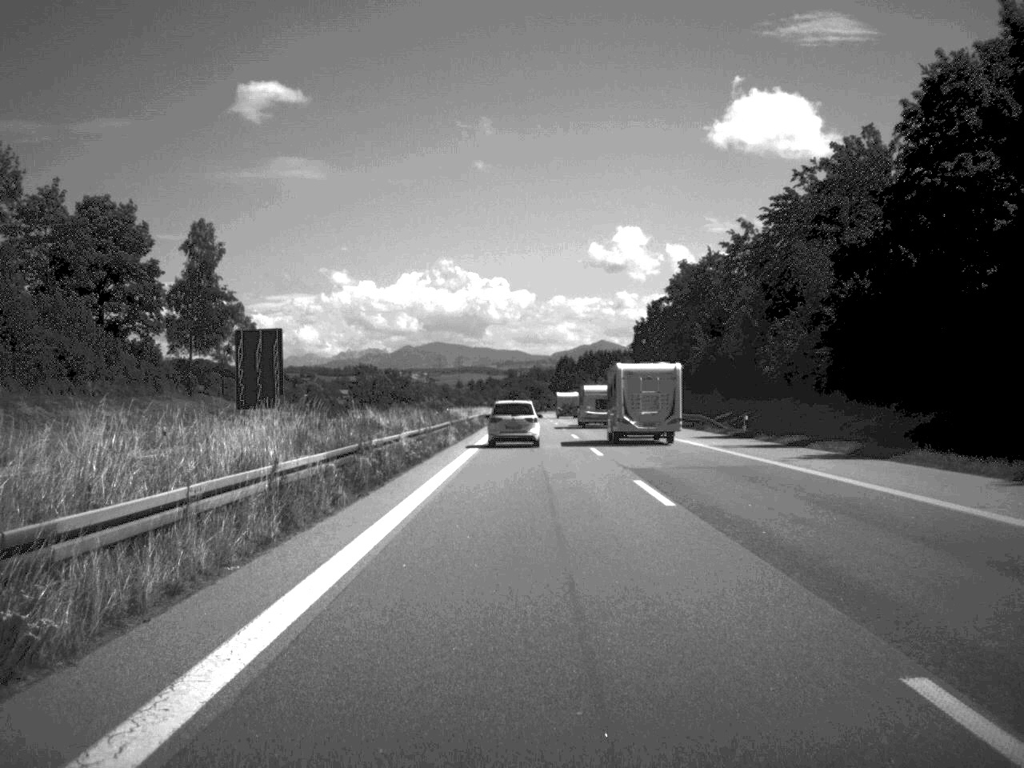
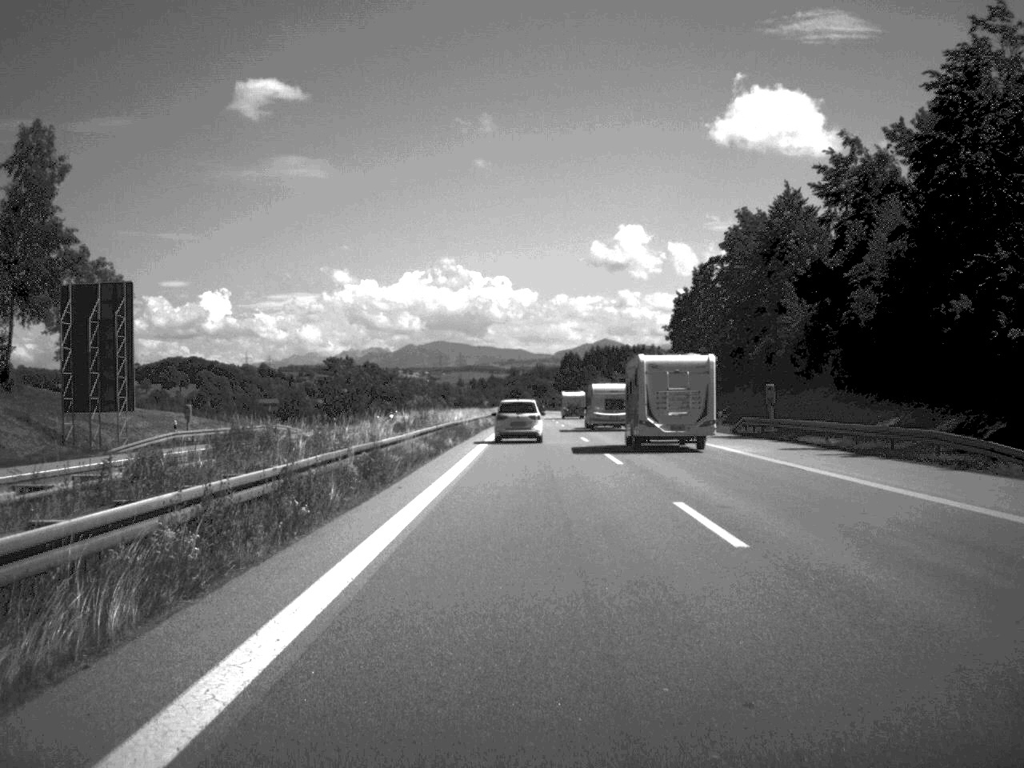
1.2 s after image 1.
(-0.1, +40.9) m; 0°
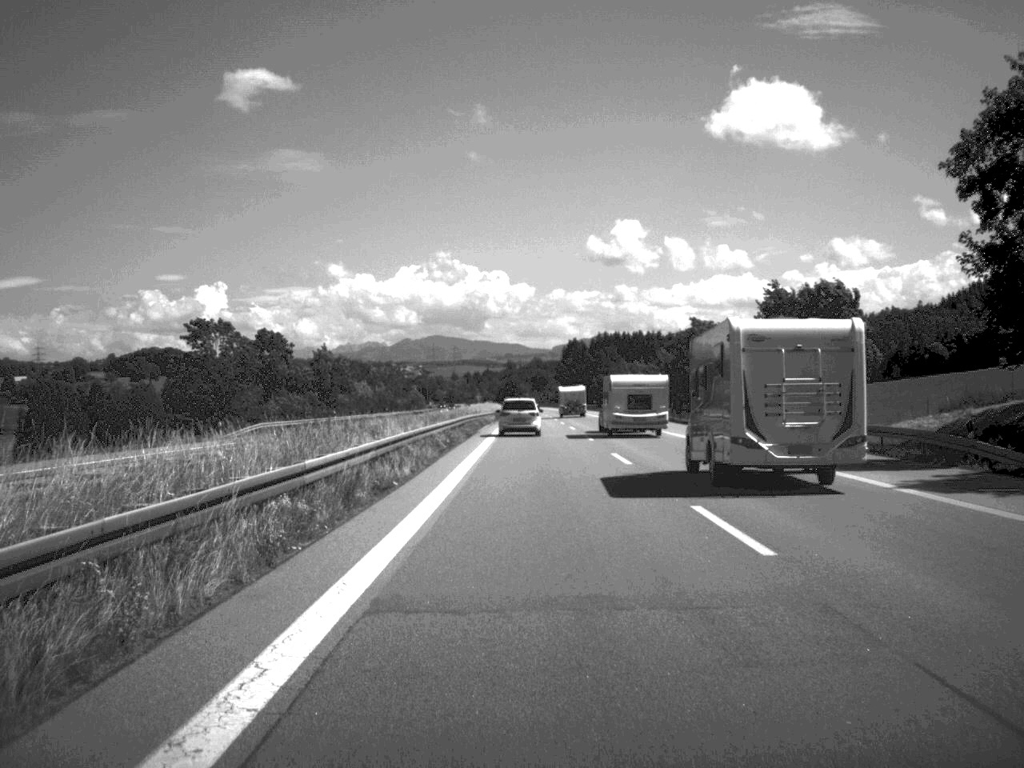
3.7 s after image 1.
(-0.1, +89.3) m; 0°
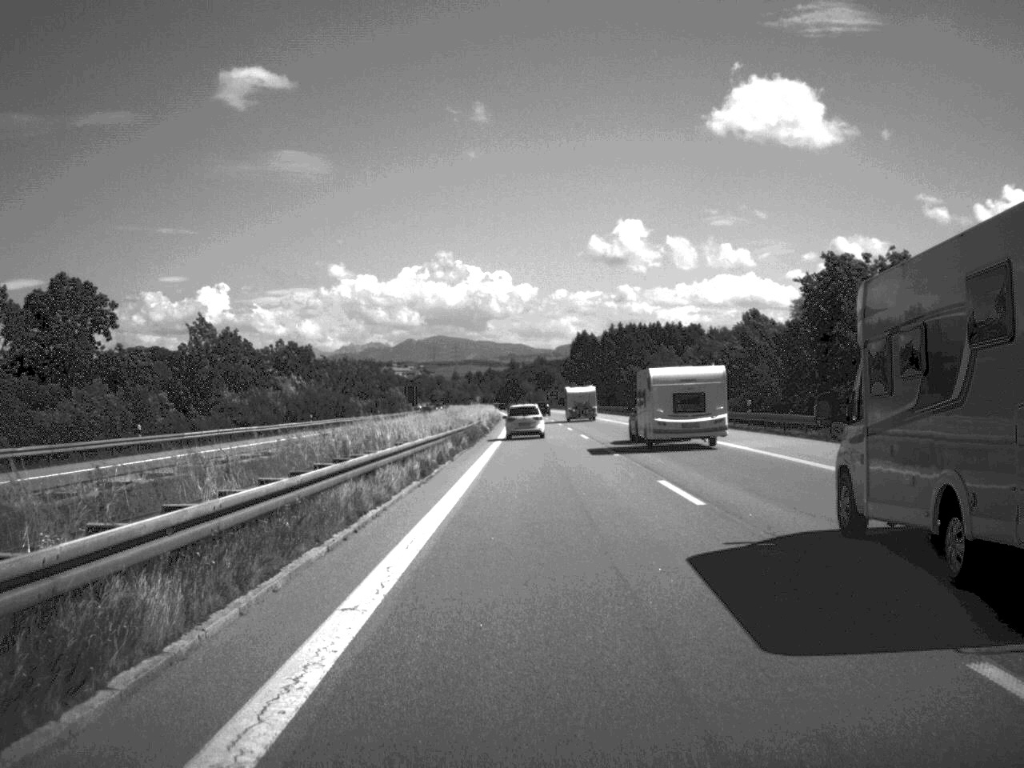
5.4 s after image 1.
(-0.1, +64.5) m; 0°
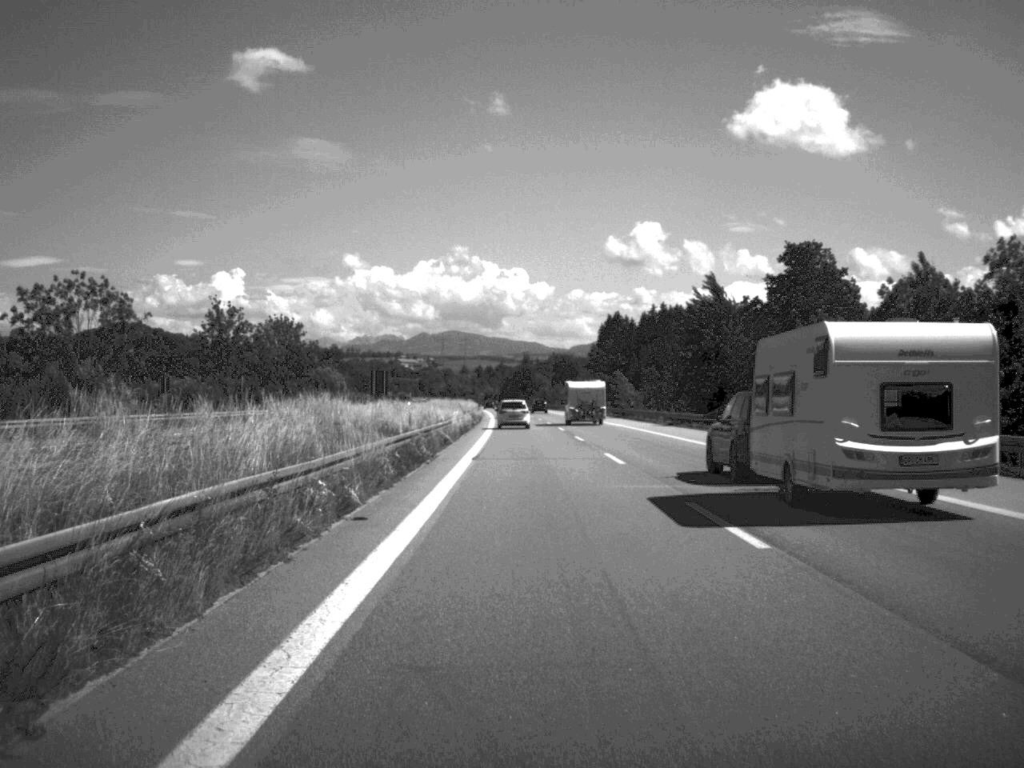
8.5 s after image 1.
(-0.4, +112.0) m; -1°
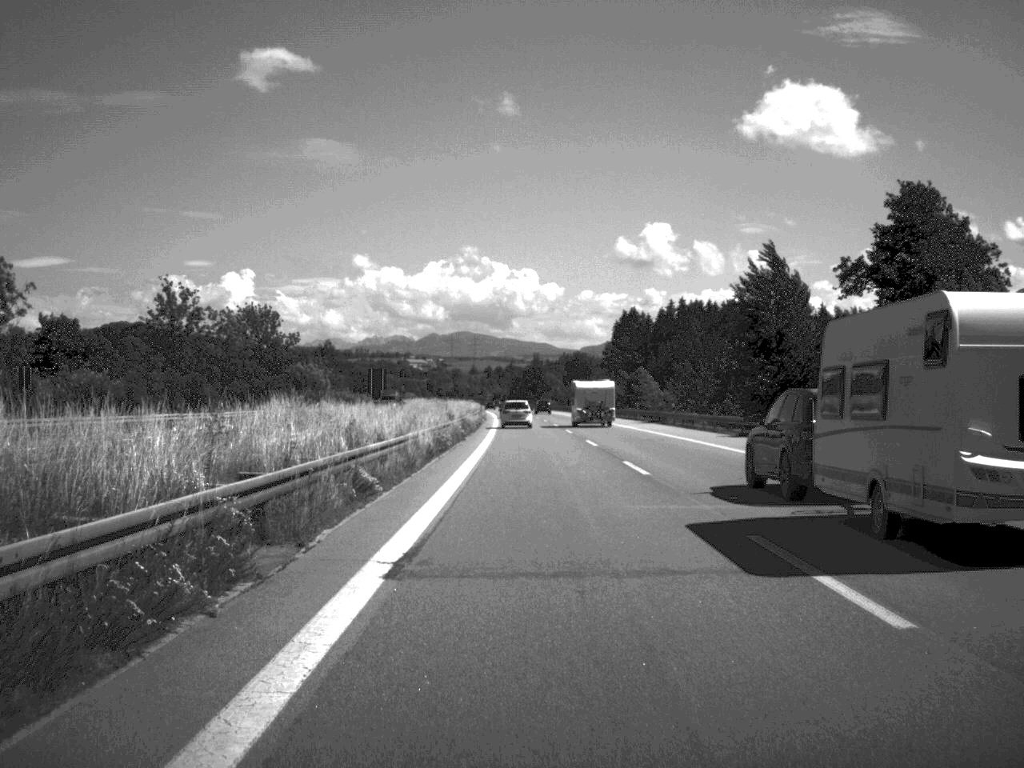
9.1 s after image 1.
(-0.1, +22.5) m; 0°
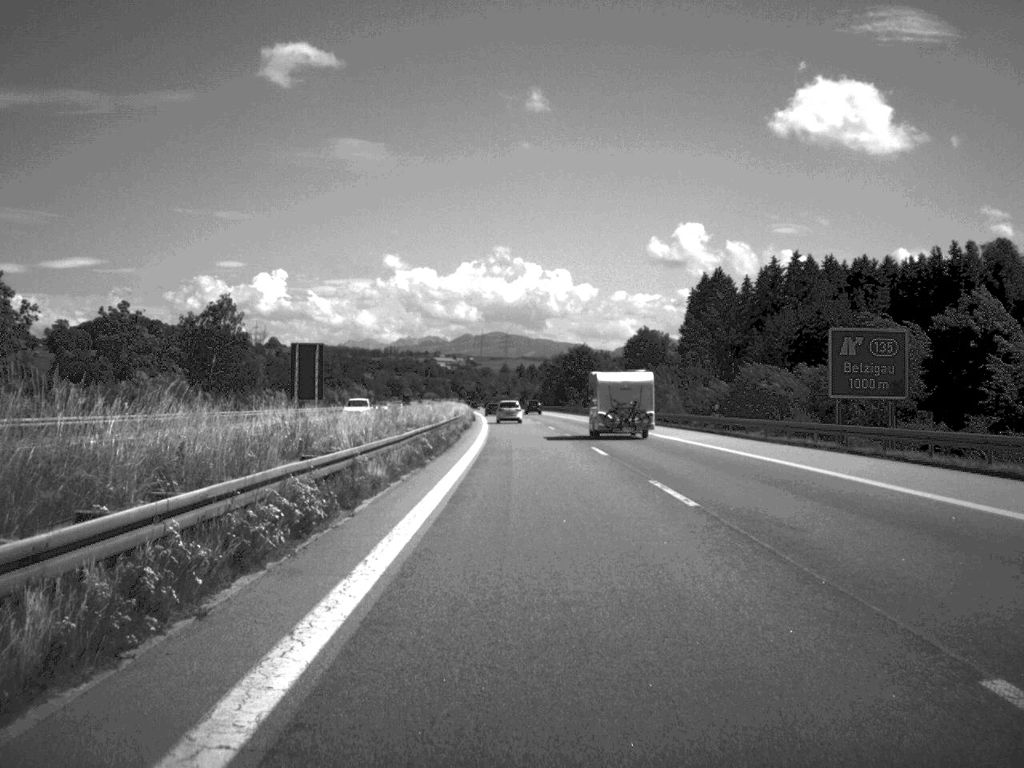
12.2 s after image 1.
(-1.4, +113.9) m; -2°
